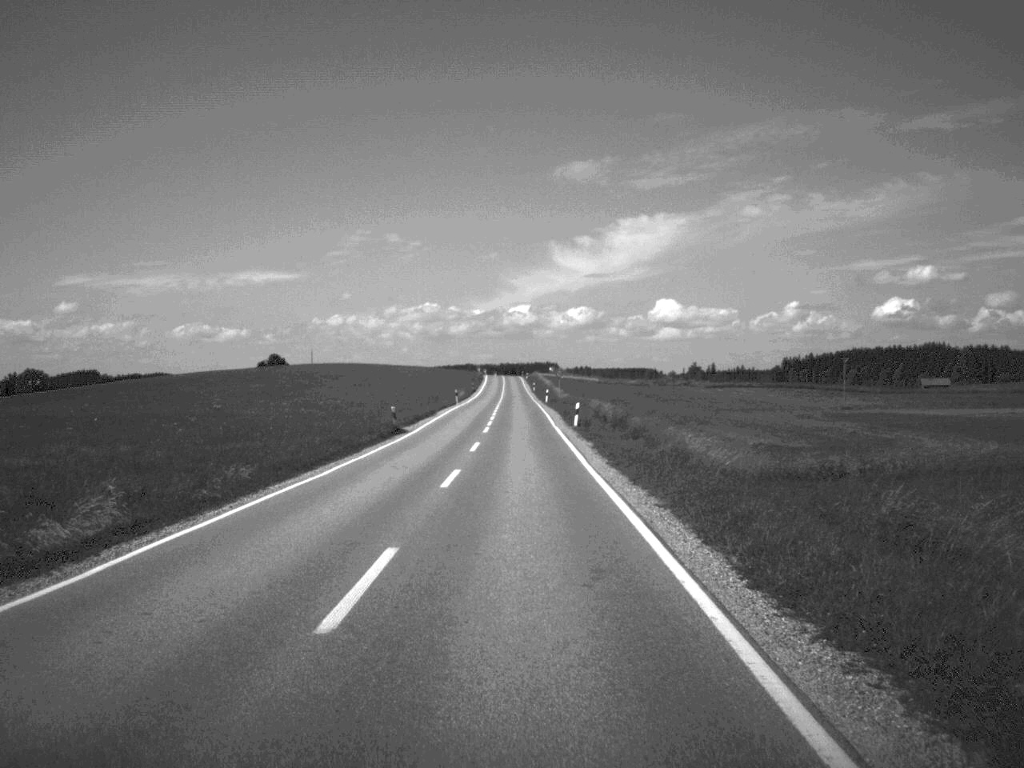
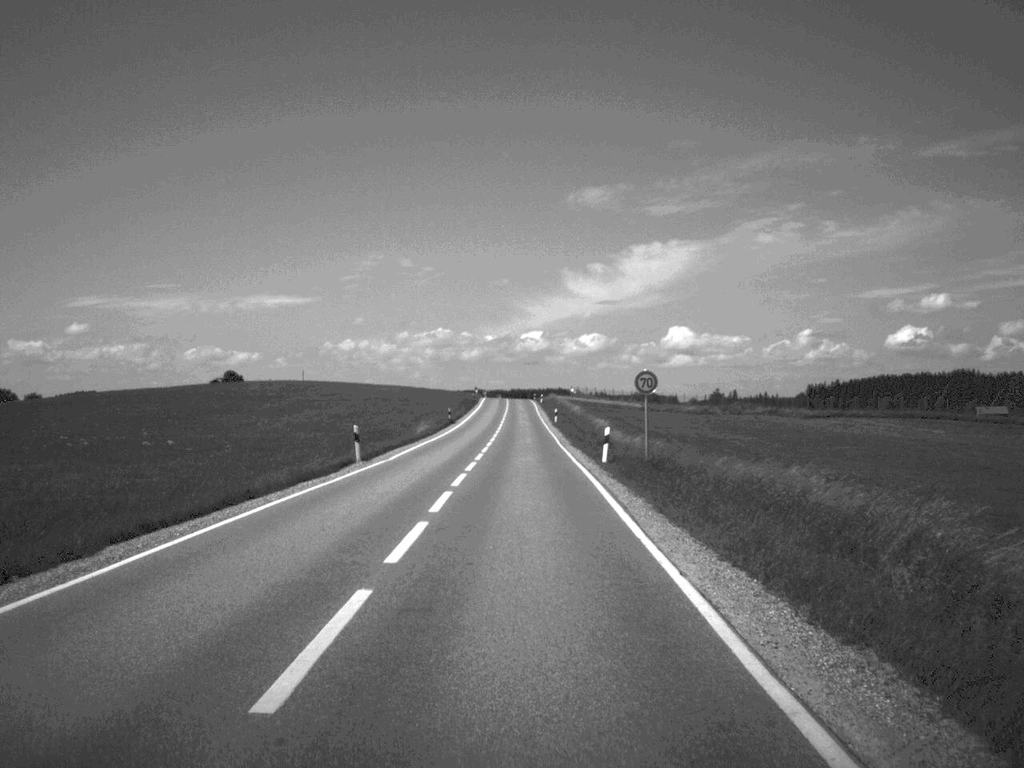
(-0.3, +61.8) m; -1°
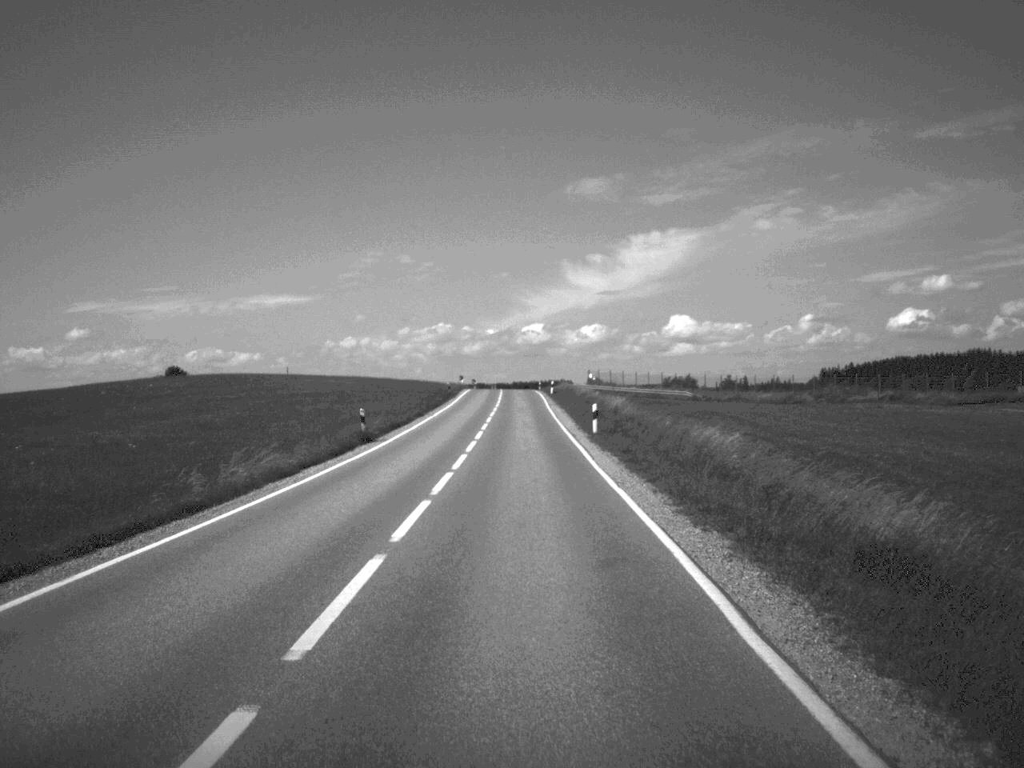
(-0.1, +45.6) m; 0°
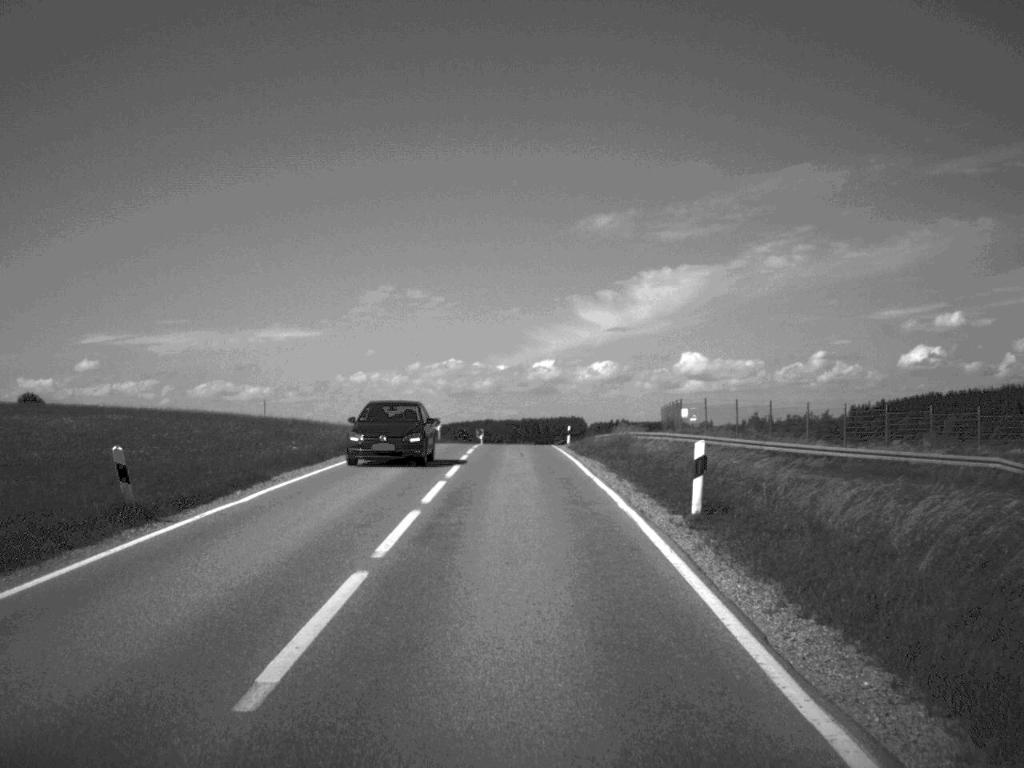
(-0.3, +72.3) m; -1°
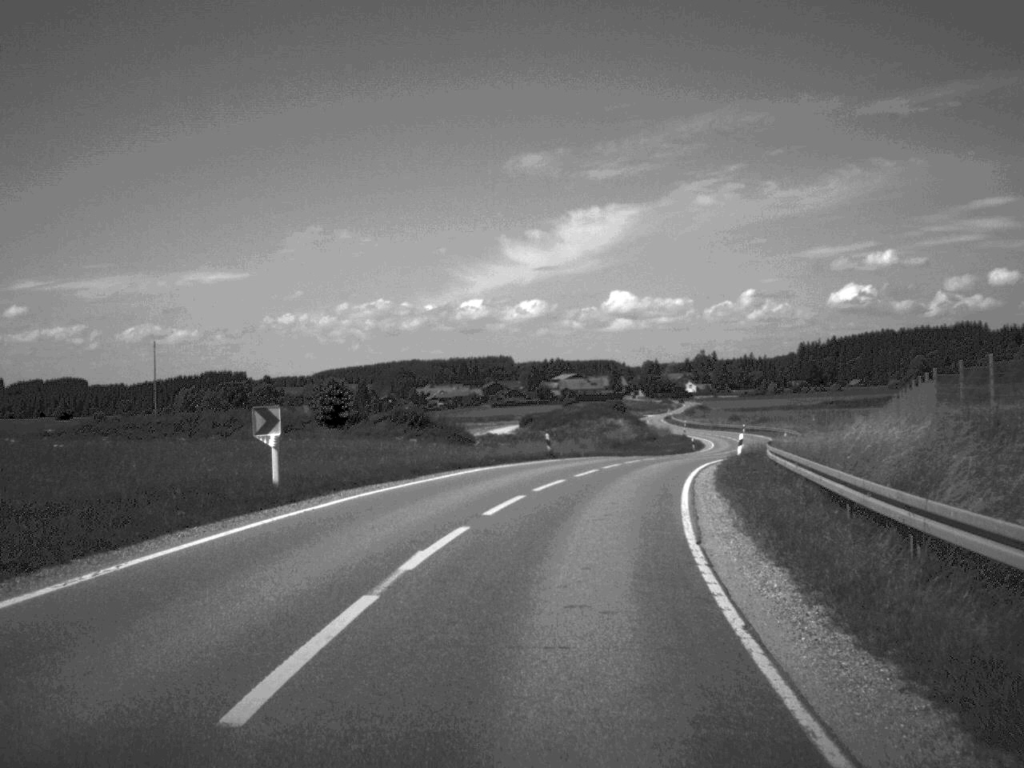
(0.0, +65.9) m; +3°
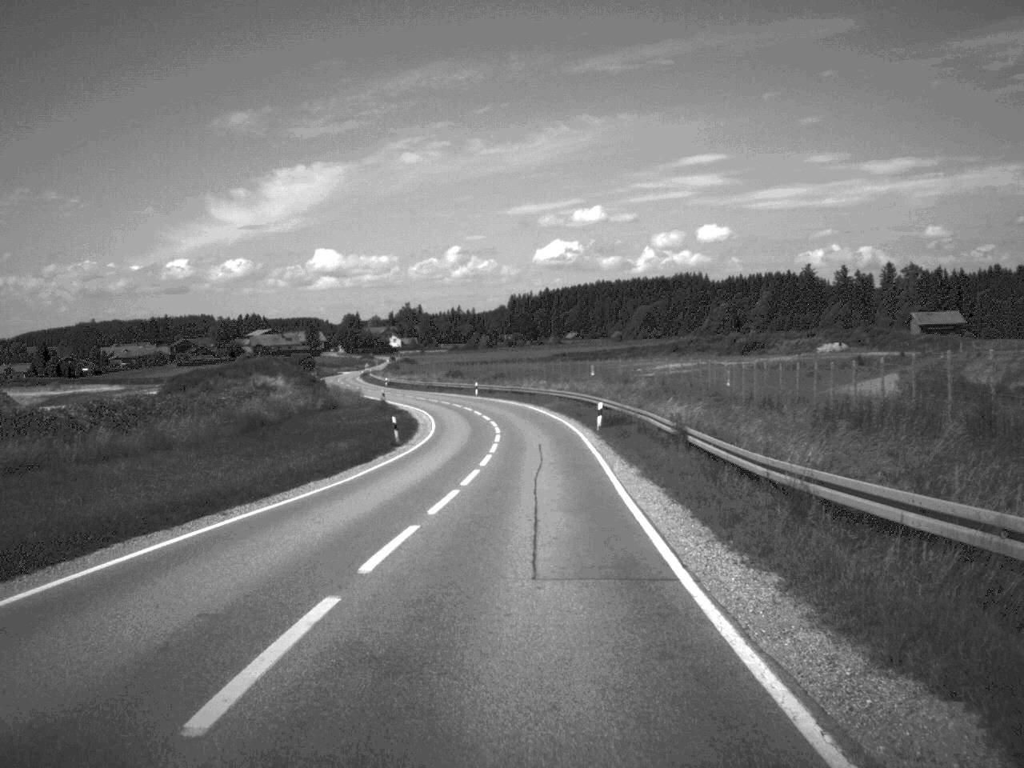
(+6.8, +52.6) m; +13°
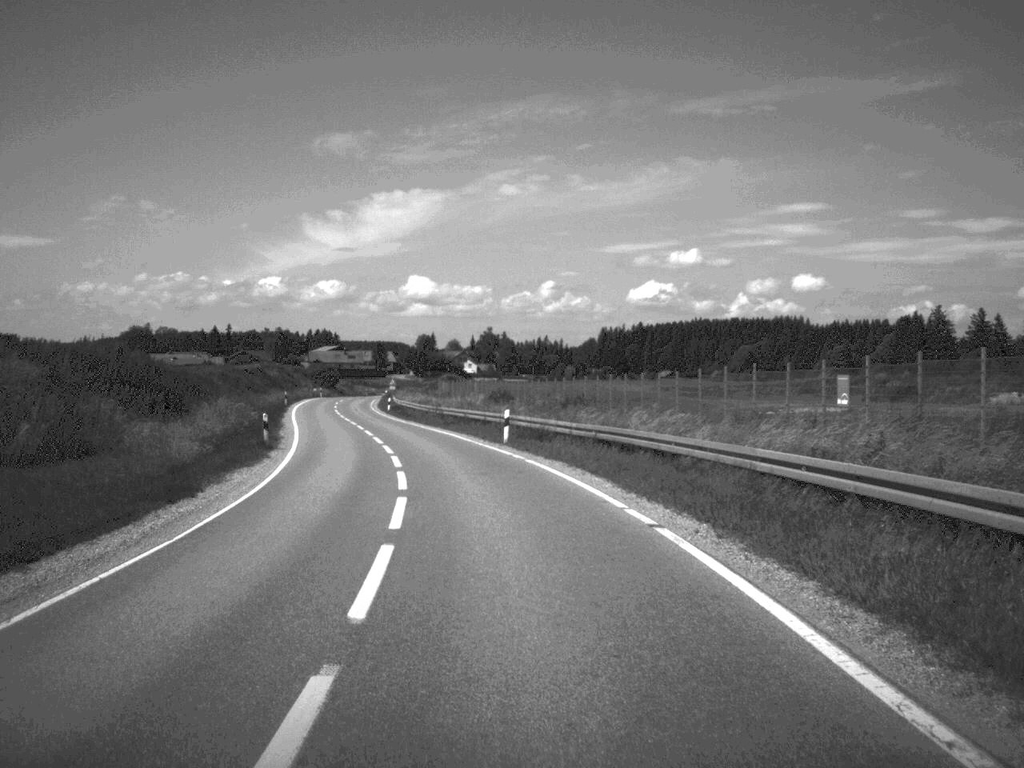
(-0.7, +56.7) m; -4°
